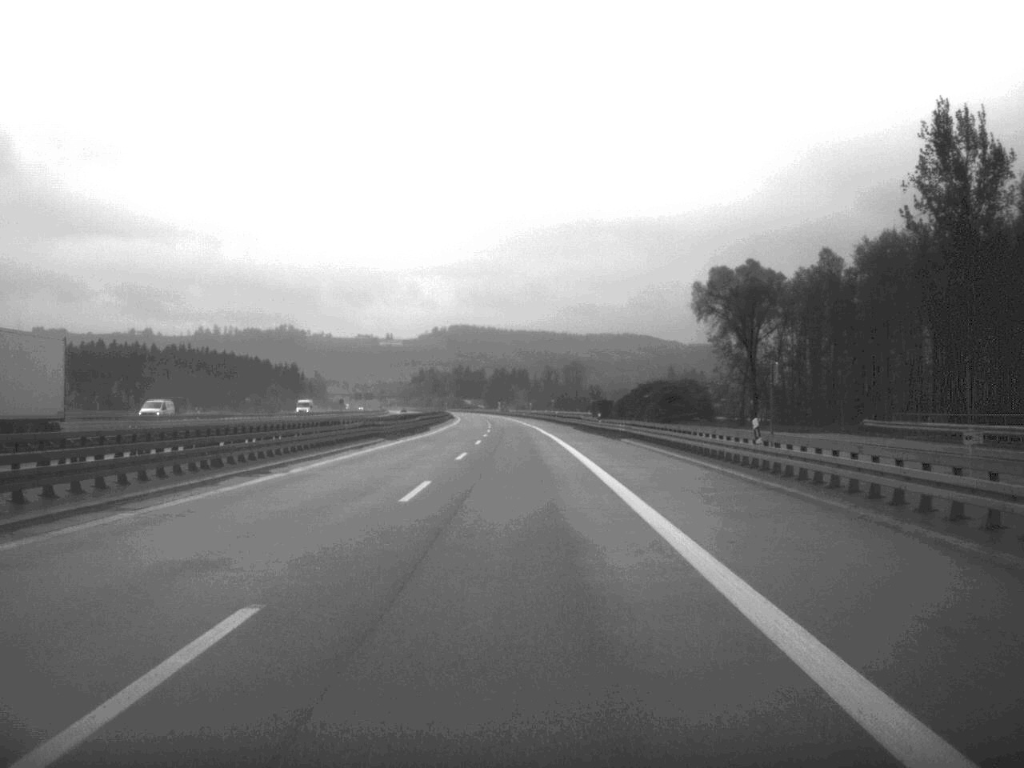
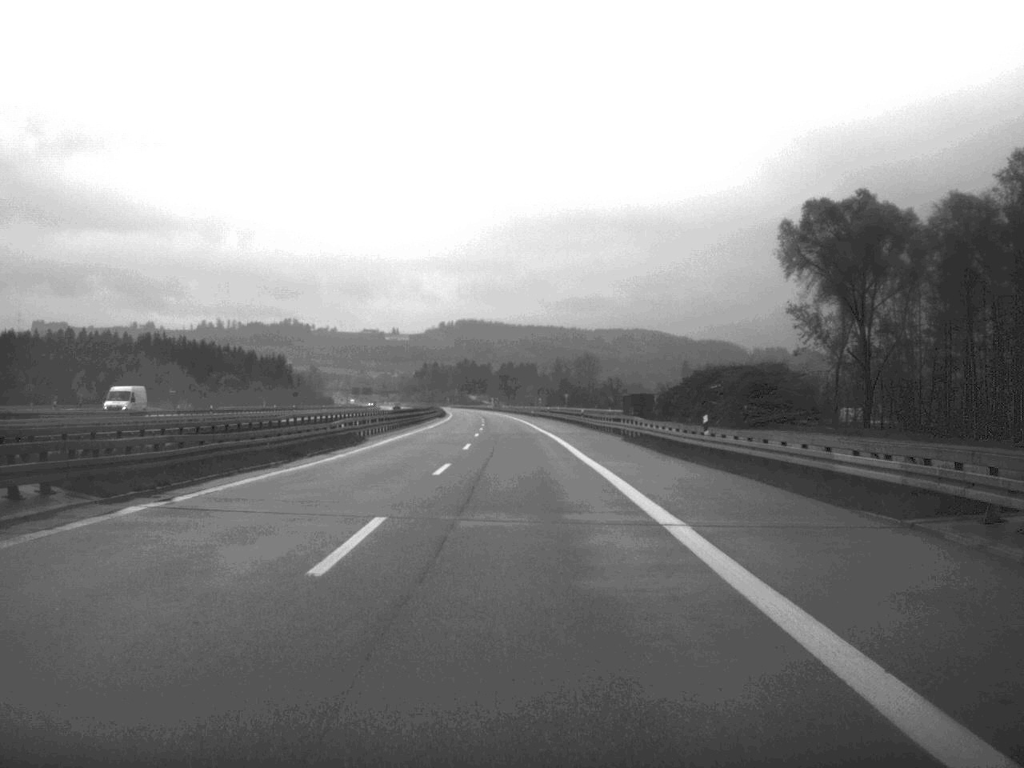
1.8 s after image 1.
(-0.2, +45.7) m; 0°
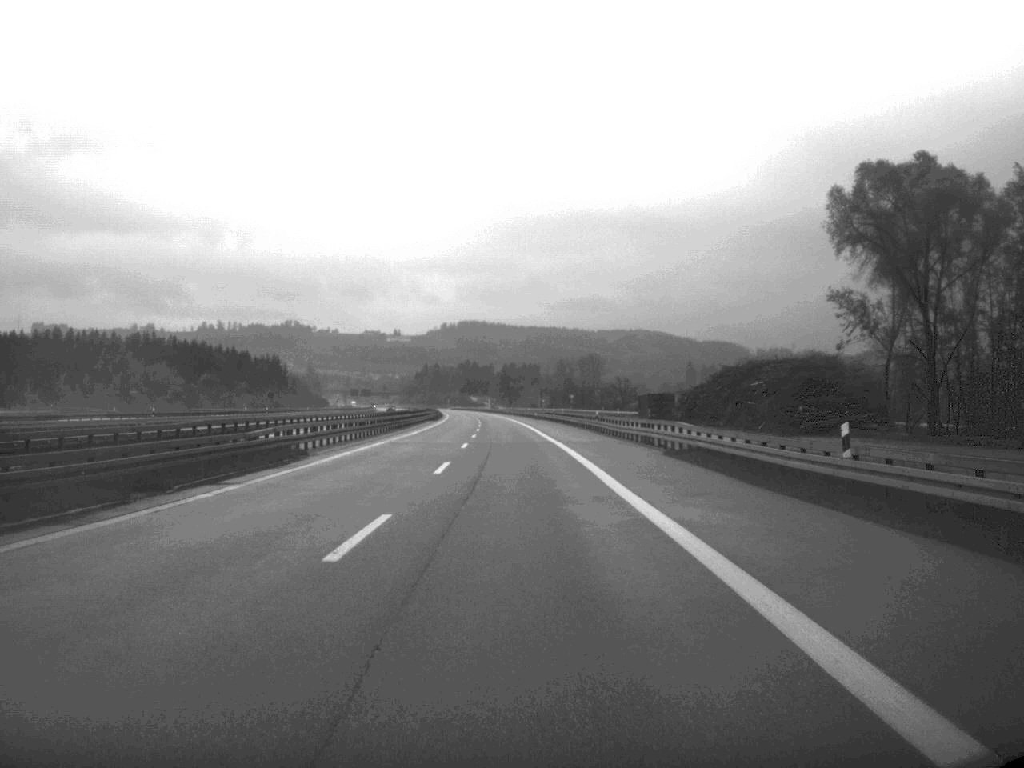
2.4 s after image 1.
(0.0, +16.0) m; 0°
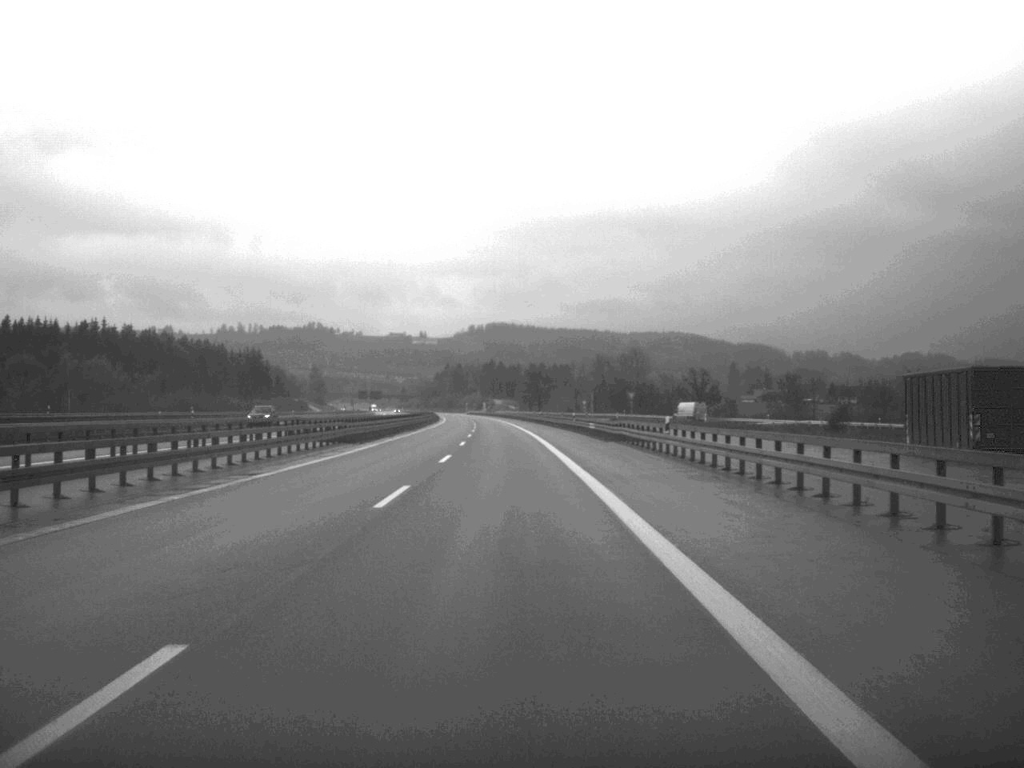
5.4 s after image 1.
(-1.0, +82.5) m; -2°
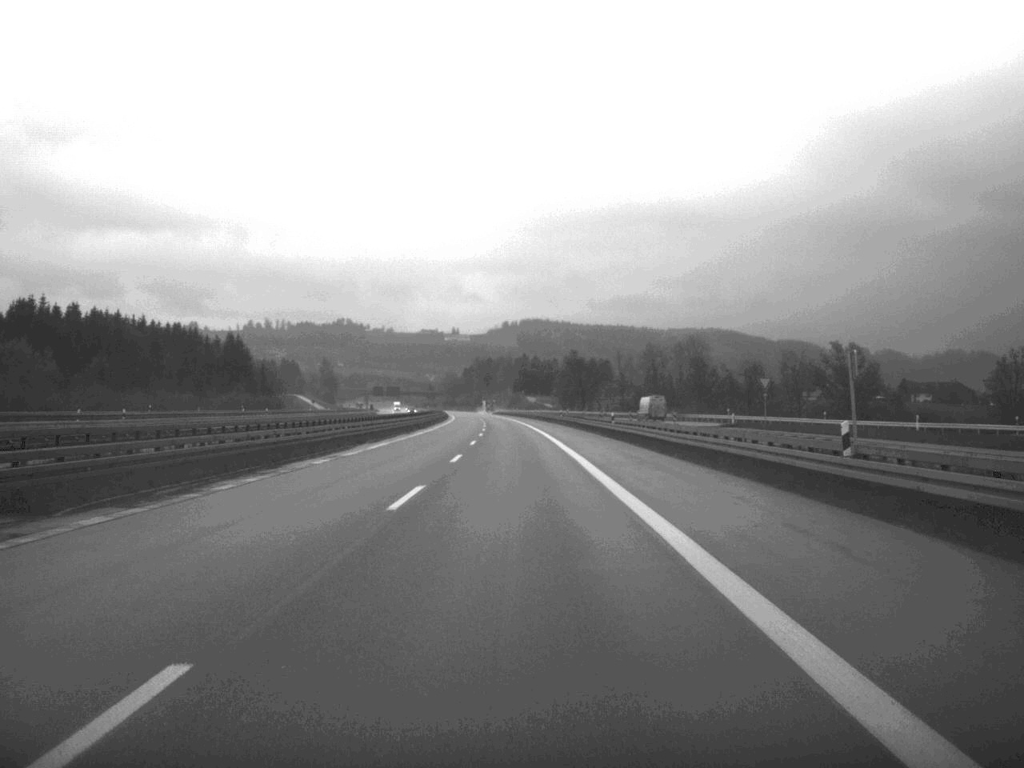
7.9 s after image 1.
(-1.2, +72.1) m; -2°
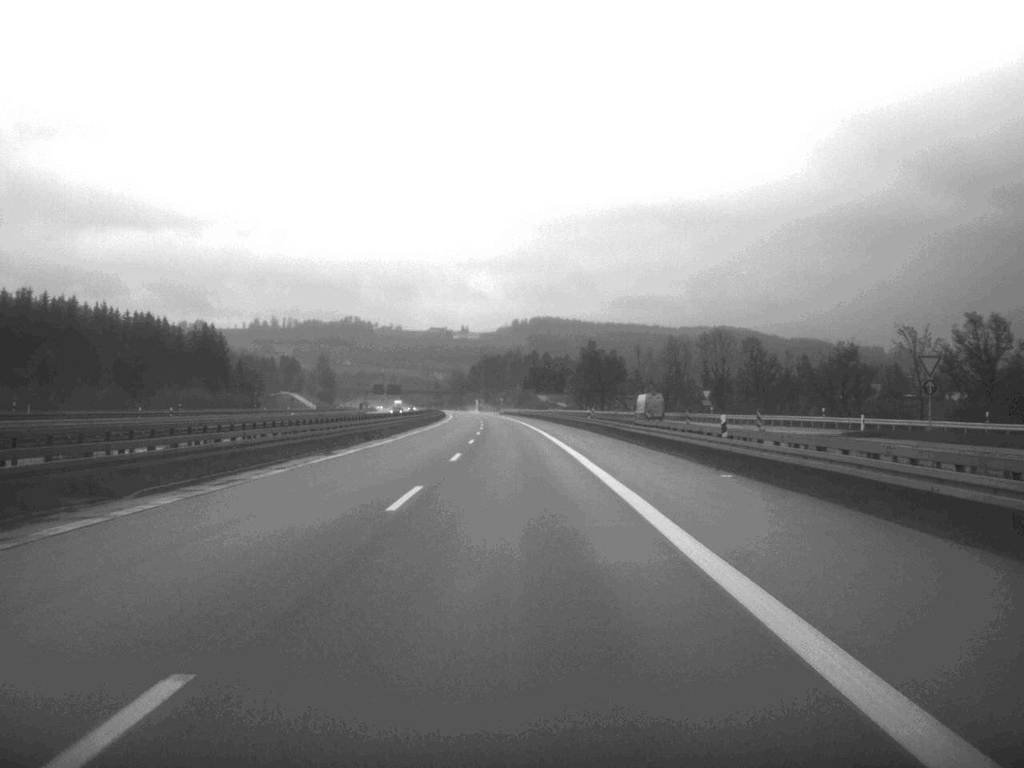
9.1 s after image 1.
(-0.2, +36.2) m; -1°
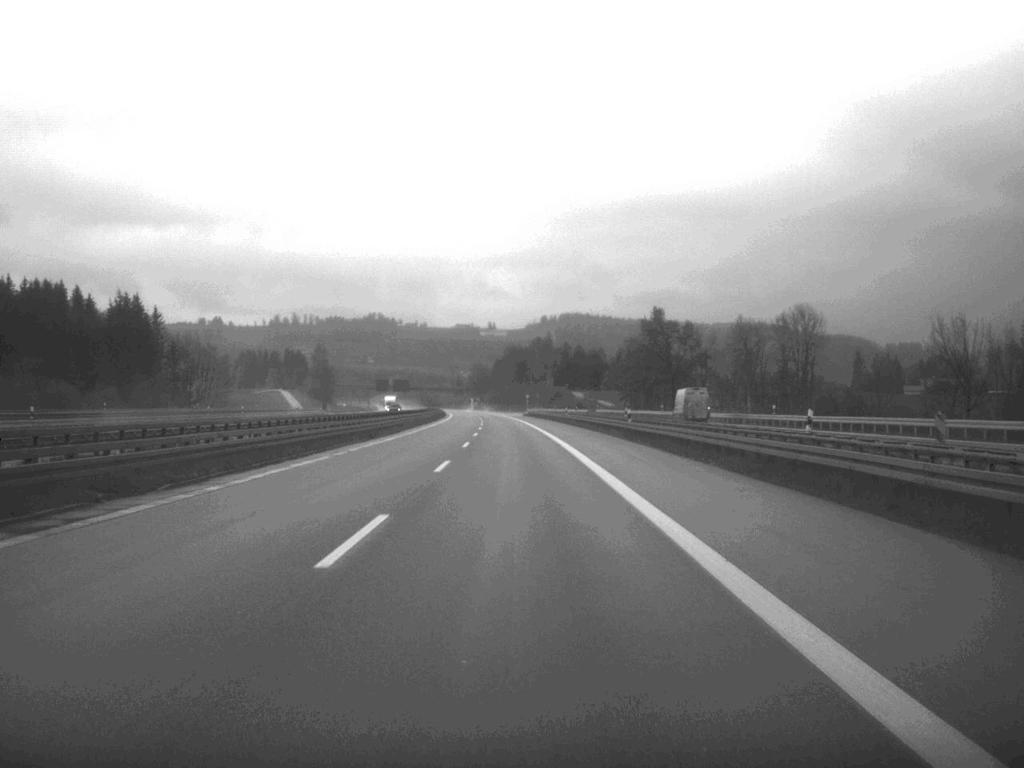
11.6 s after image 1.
(-1.0, +78.1) m; -1°
